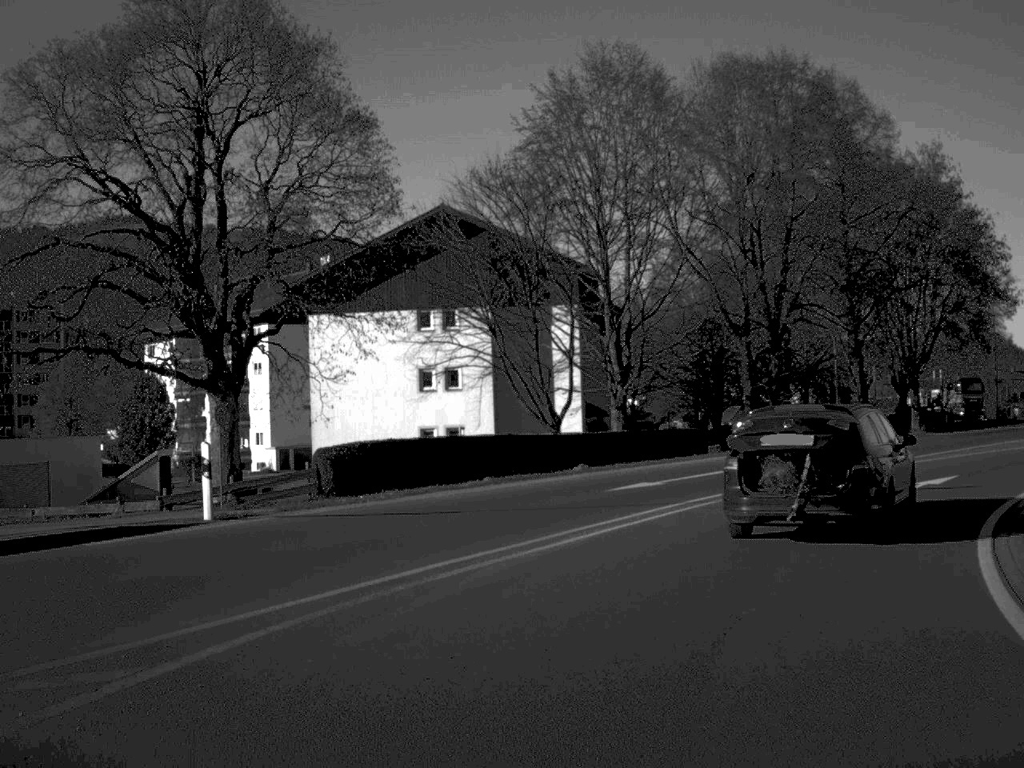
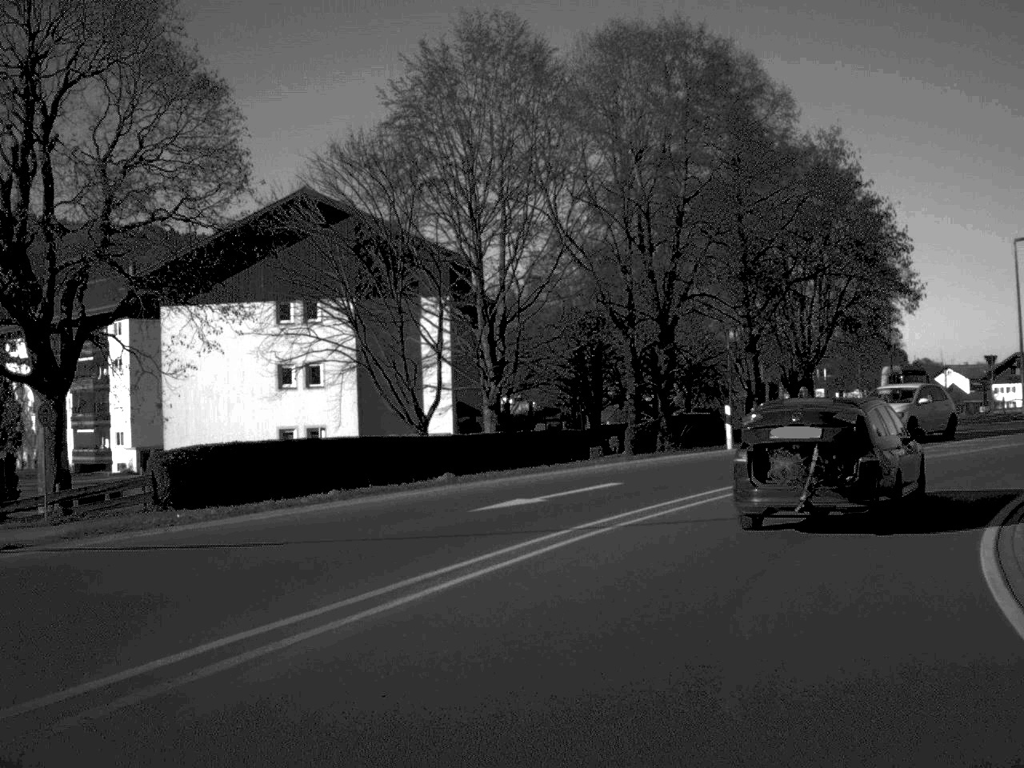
(+0.2, +4.1) m; +6°
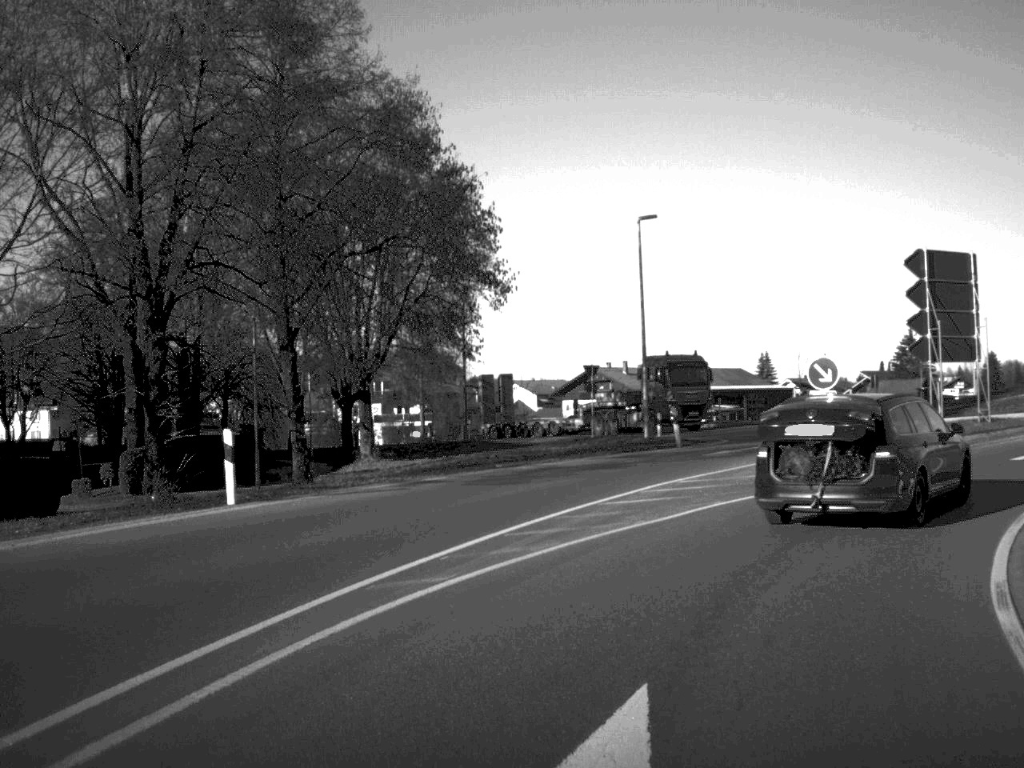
(+2.2, +12.7) m; +20°
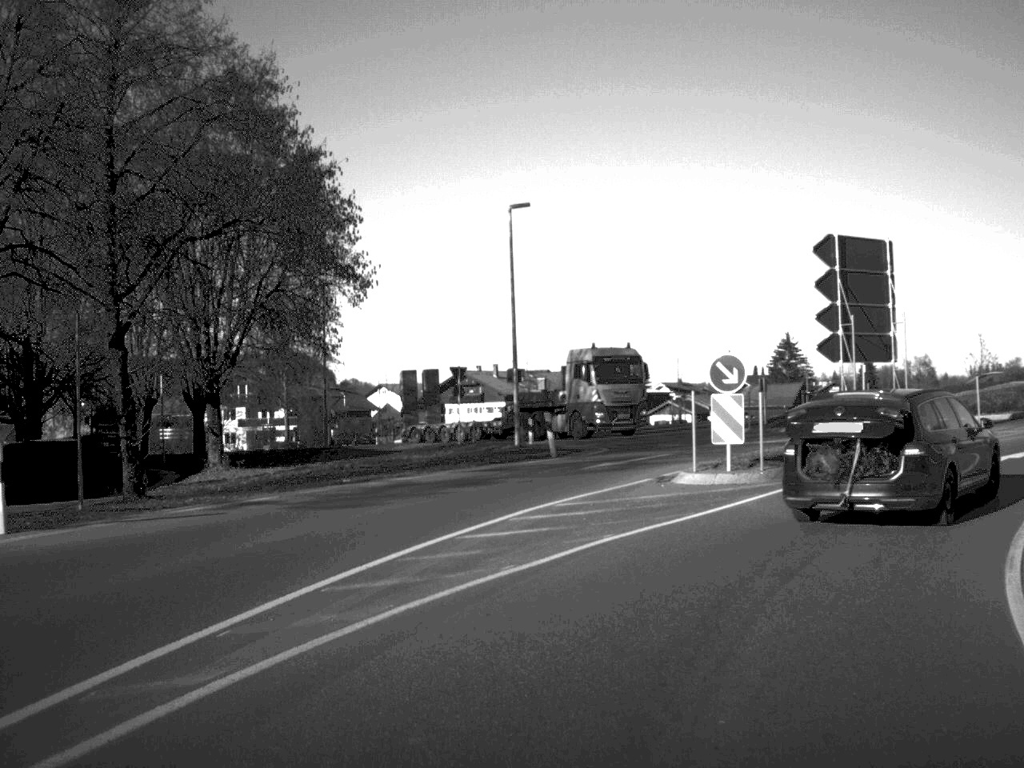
(+0.2, +3.7) m; +6°
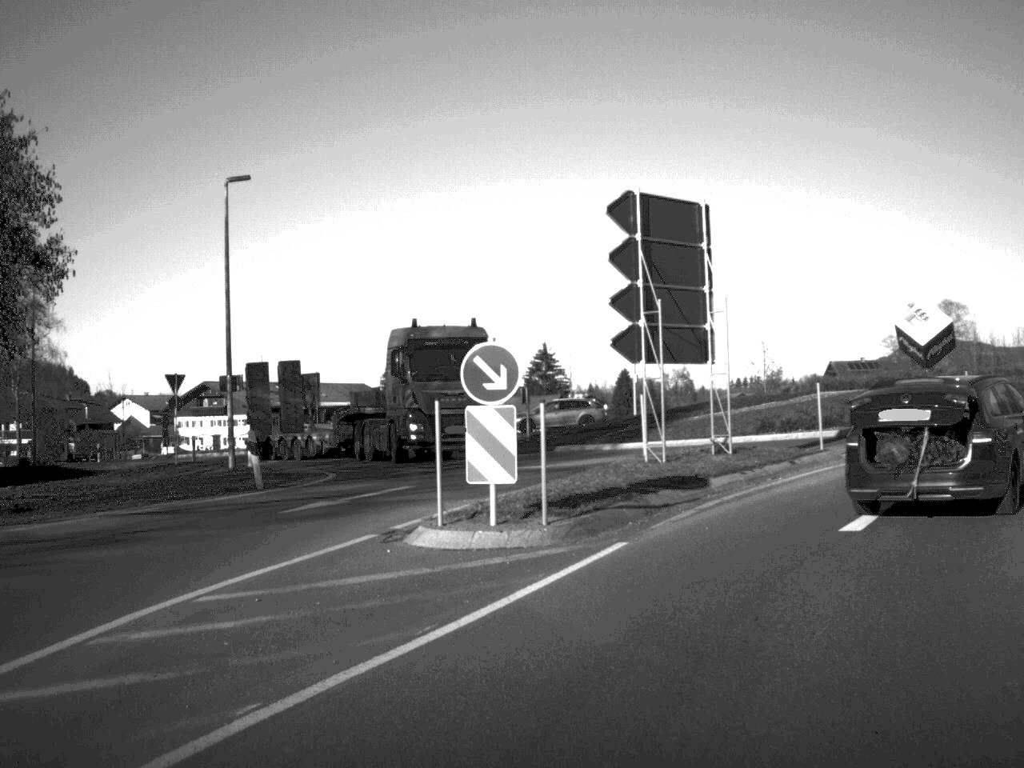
(+0.7, +7.0) m; +11°
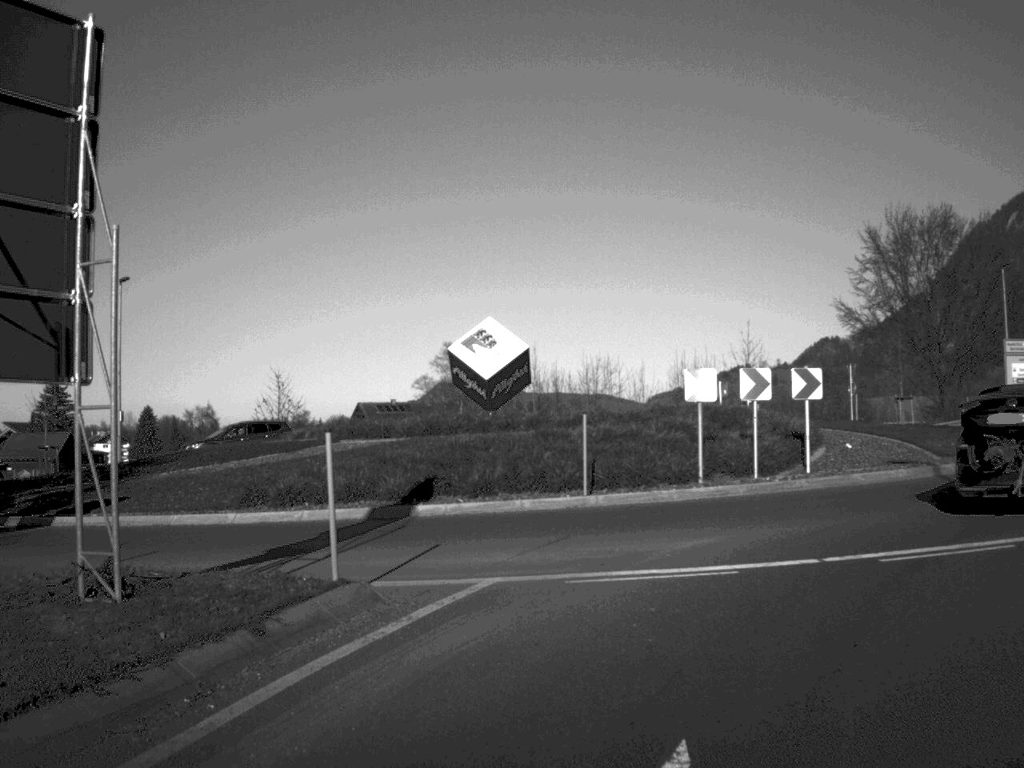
(+2.2, +11.8) m; +21°
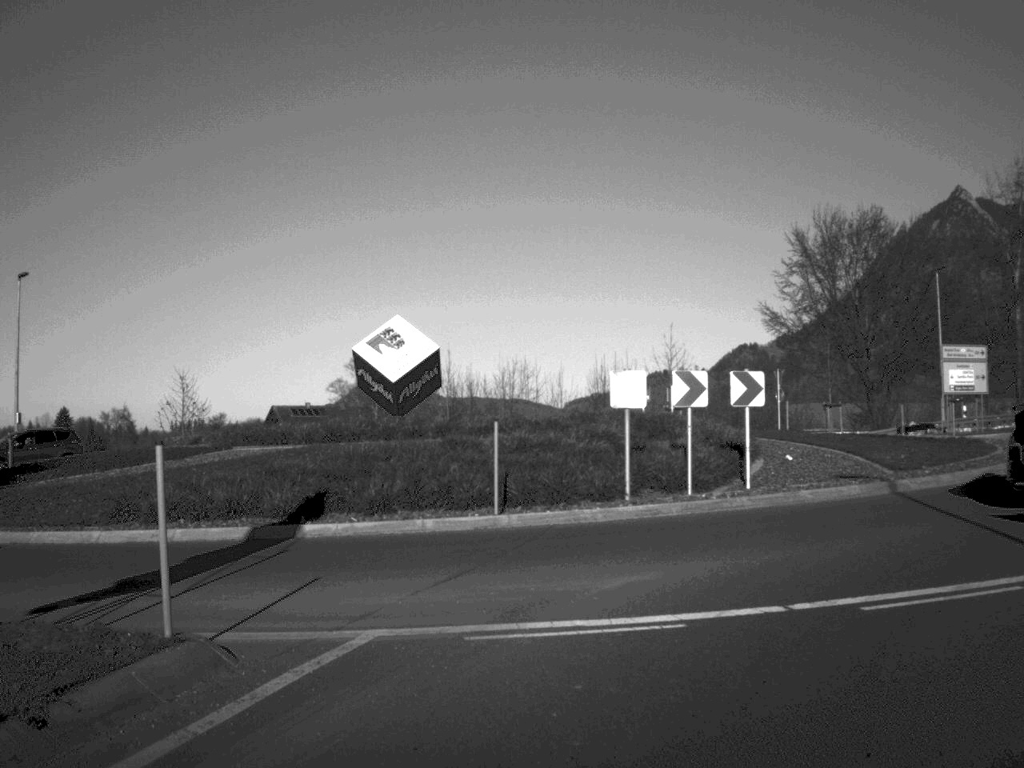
(+0.1, +2.3) m; +4°
